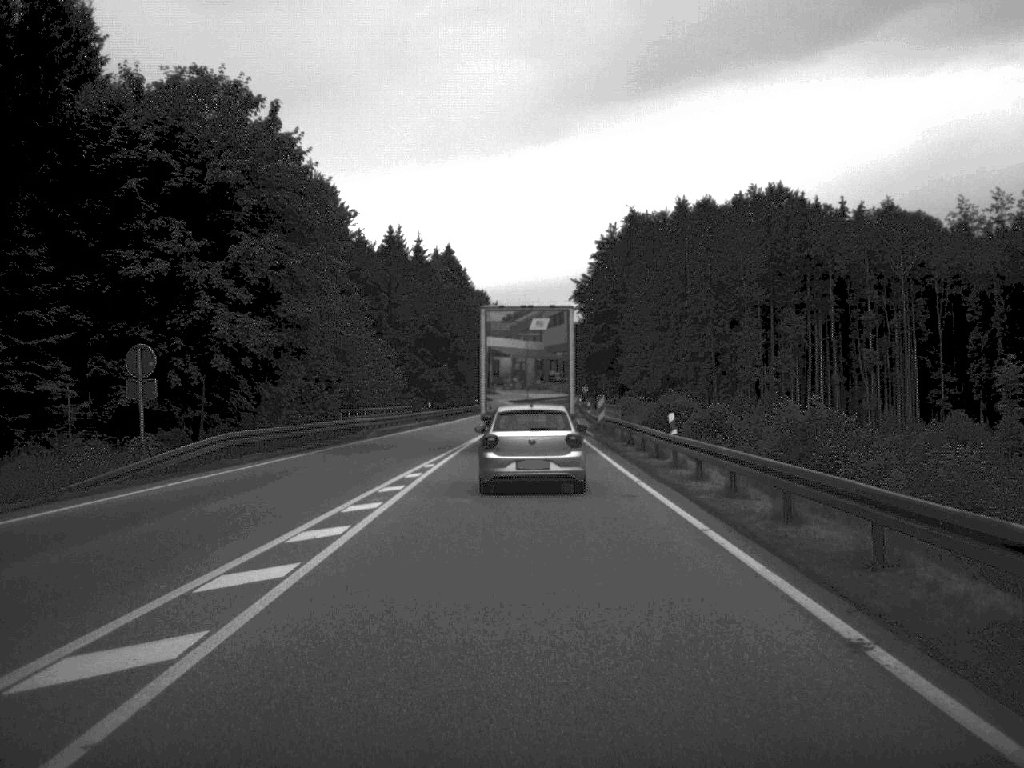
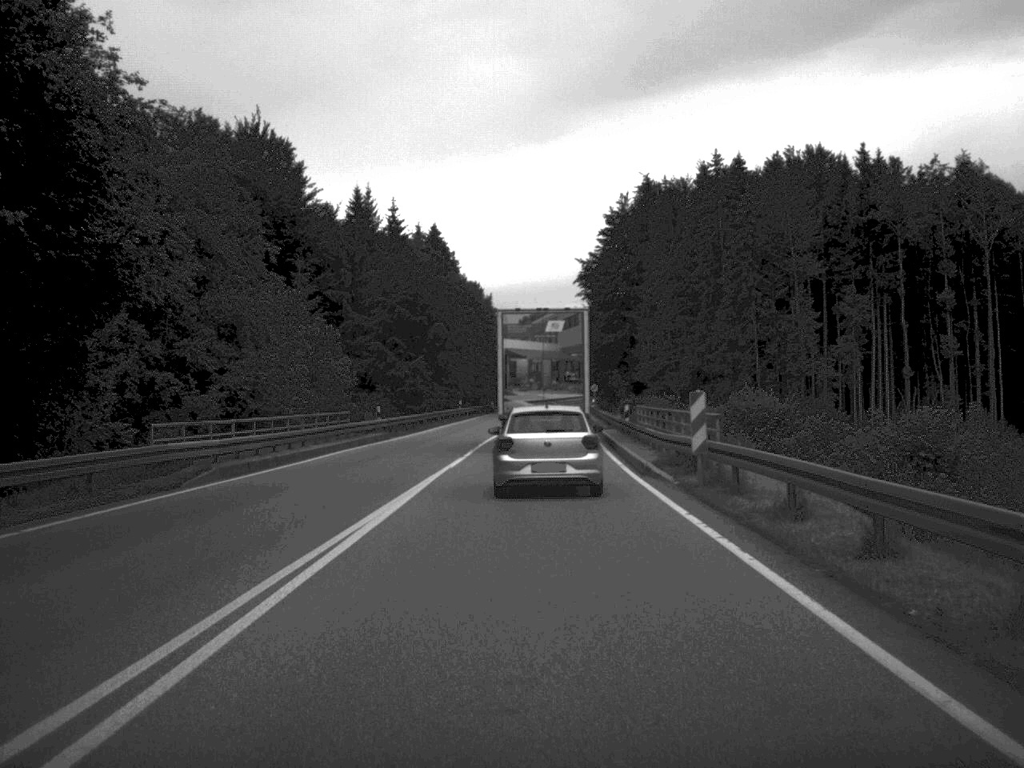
(-0.1, +27.0) m; 0°
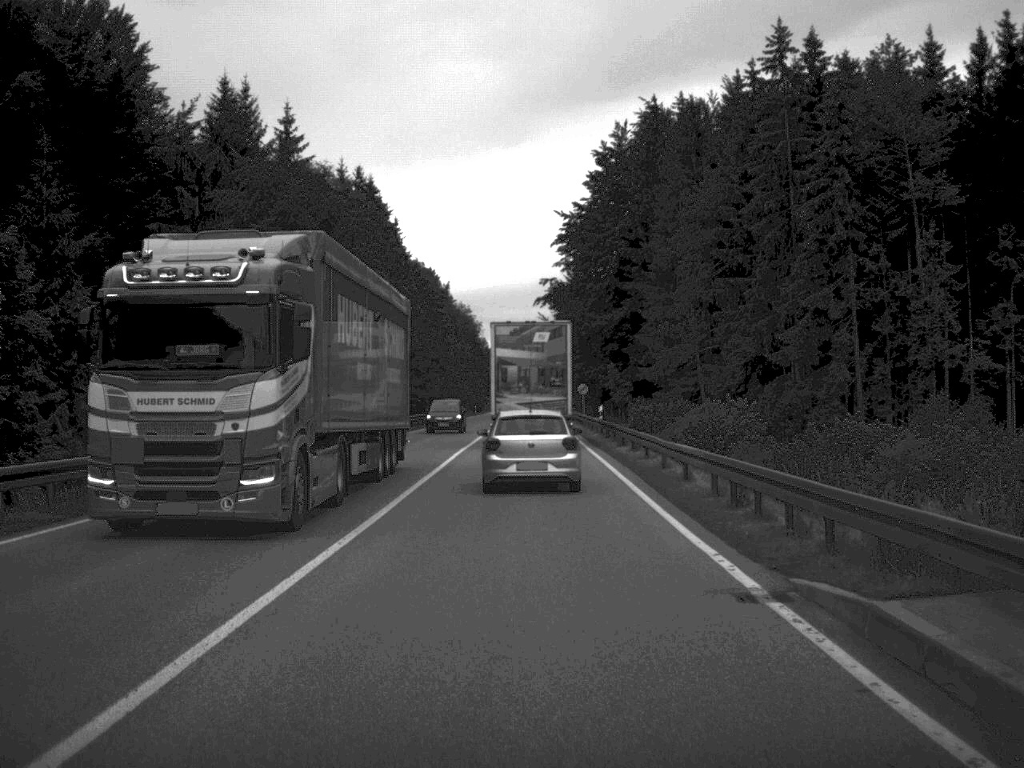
(+0.4, +43.0) m; +1°
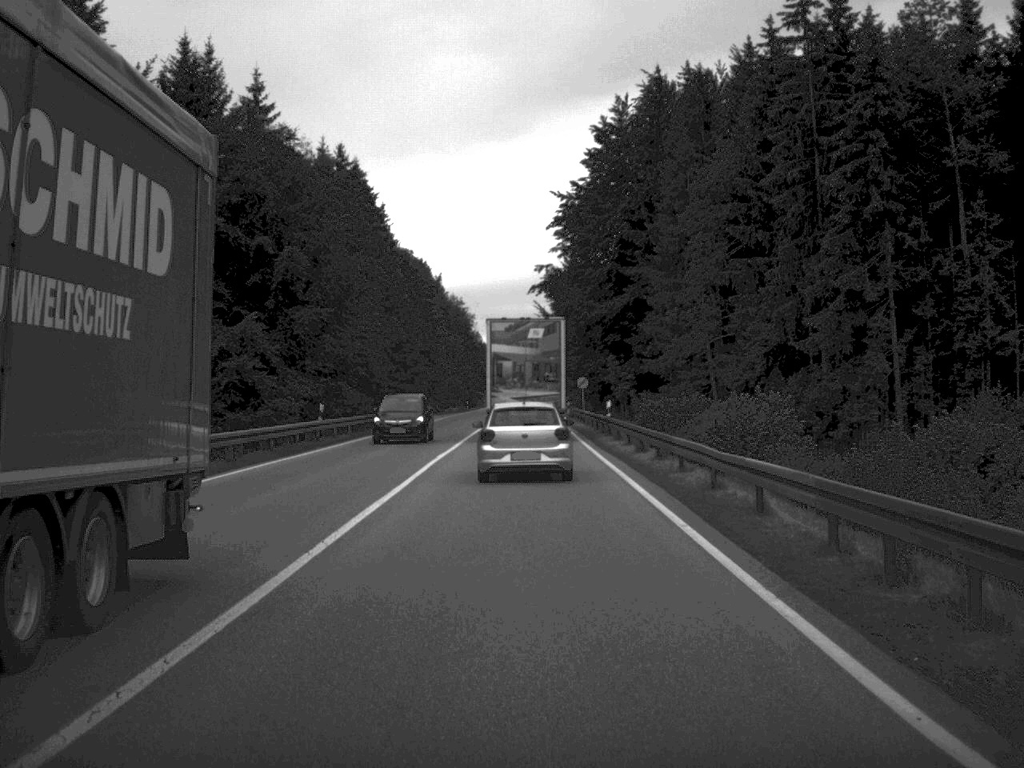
(0.0, +8.1) m; 0°
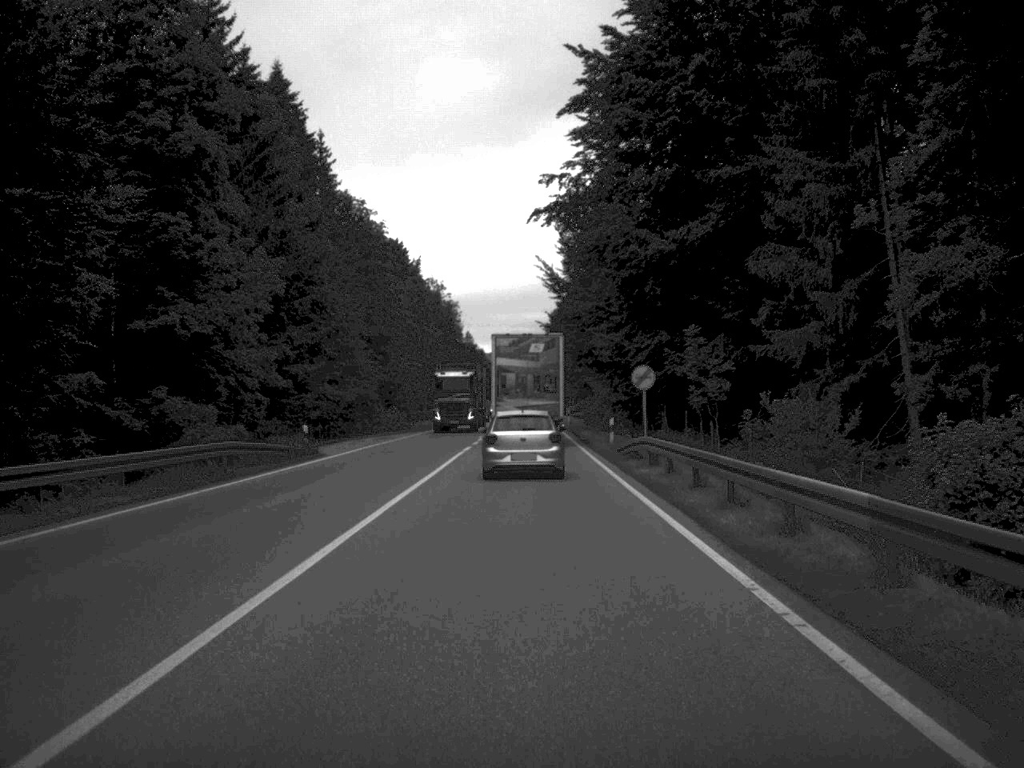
(-0.1, +45.5) m; 0°
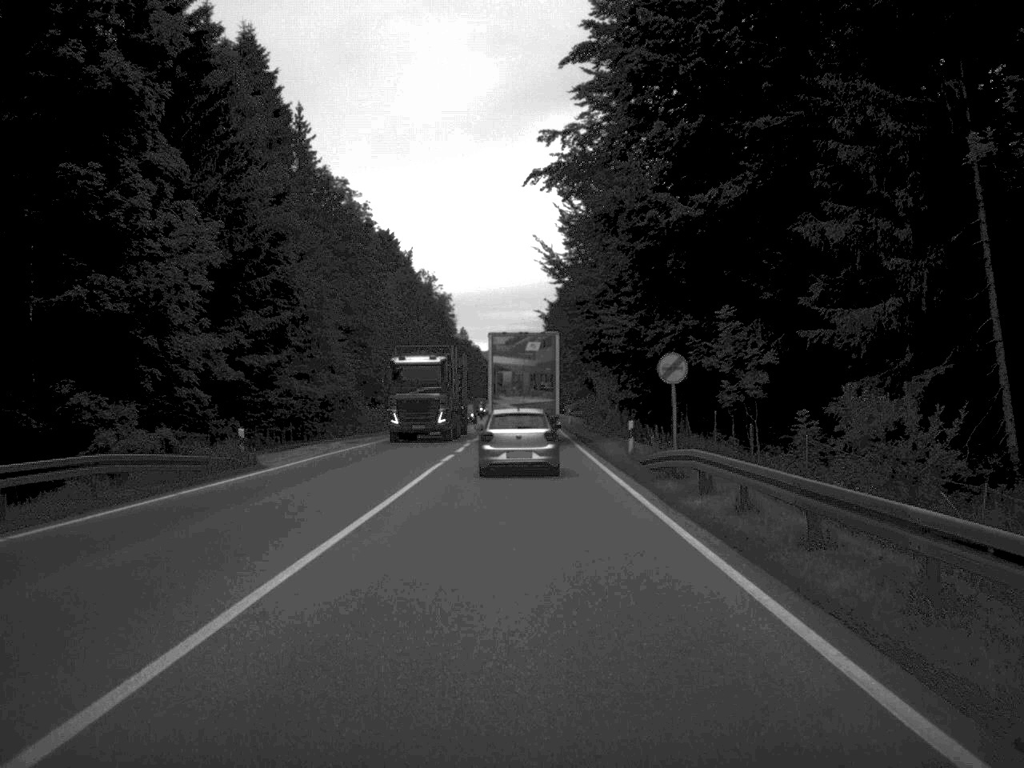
(0.0, +9.1) m; 0°
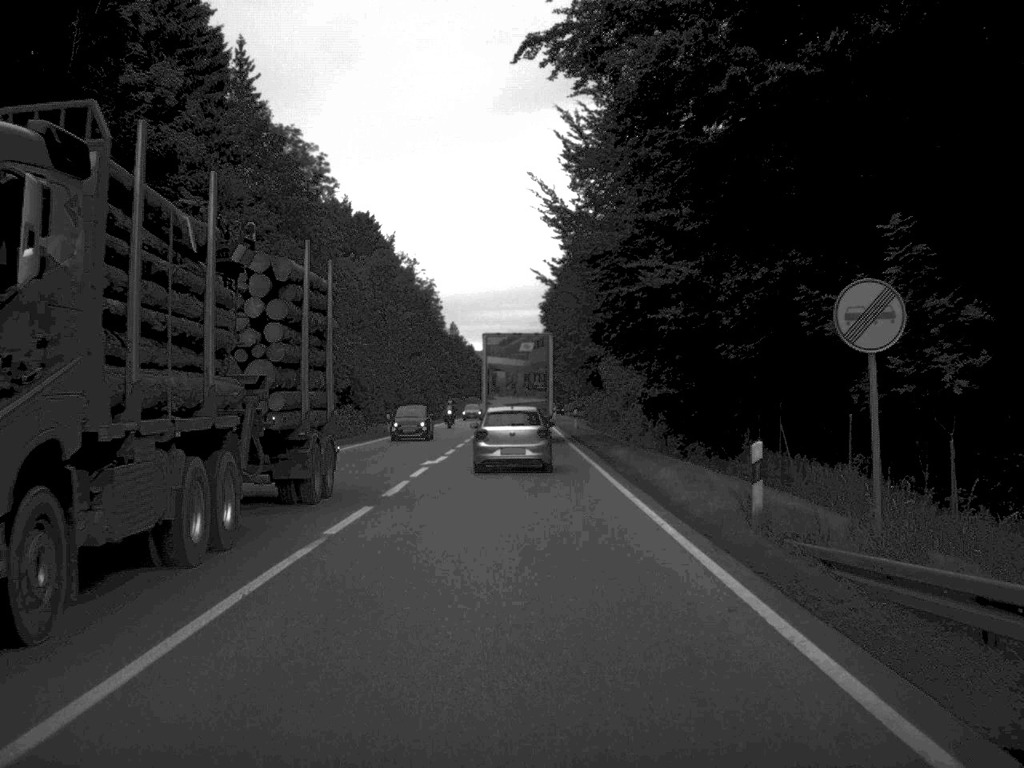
(0.0, +19.1) m; 0°
